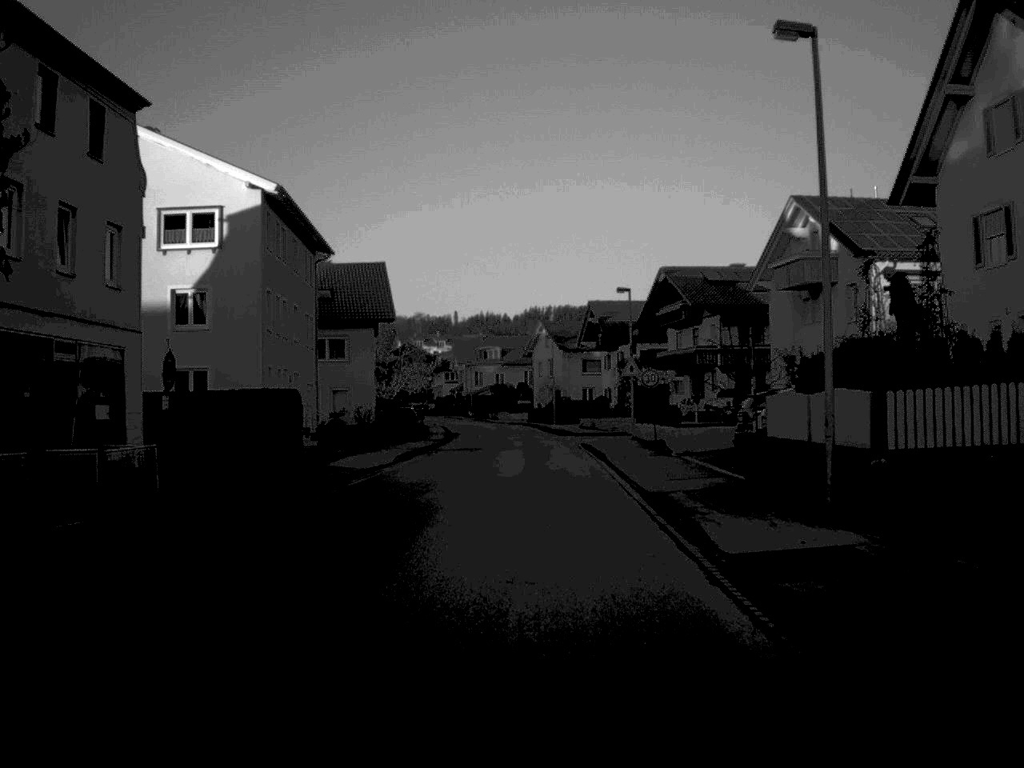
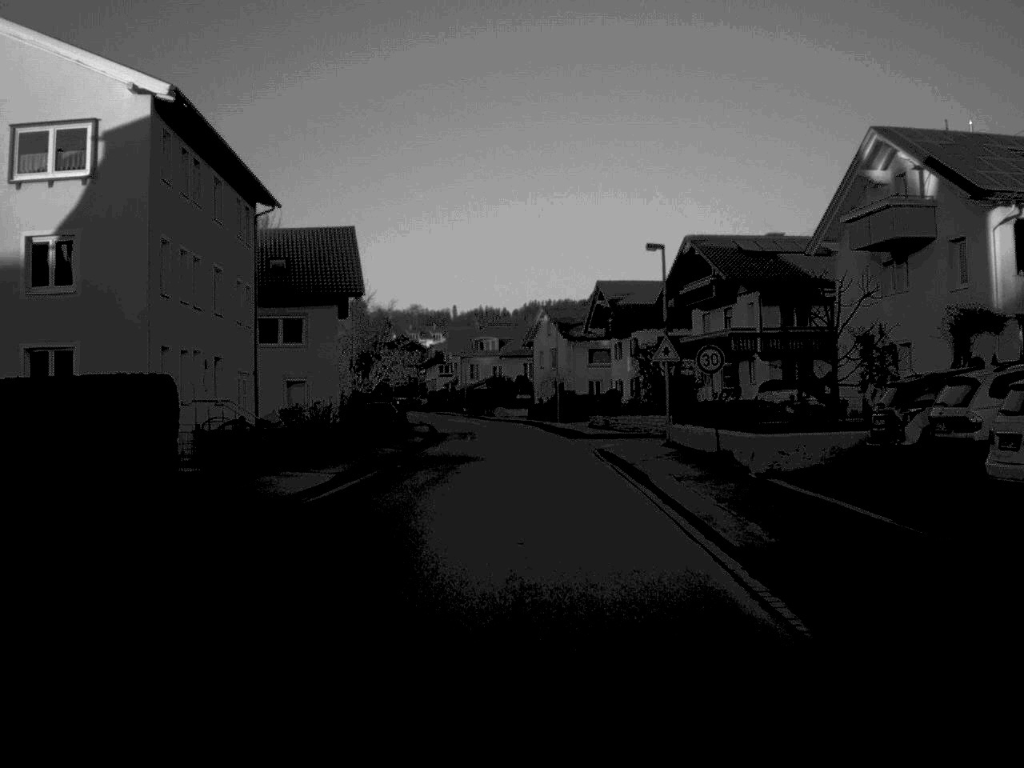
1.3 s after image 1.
(0.0, +12.7) m; 0°
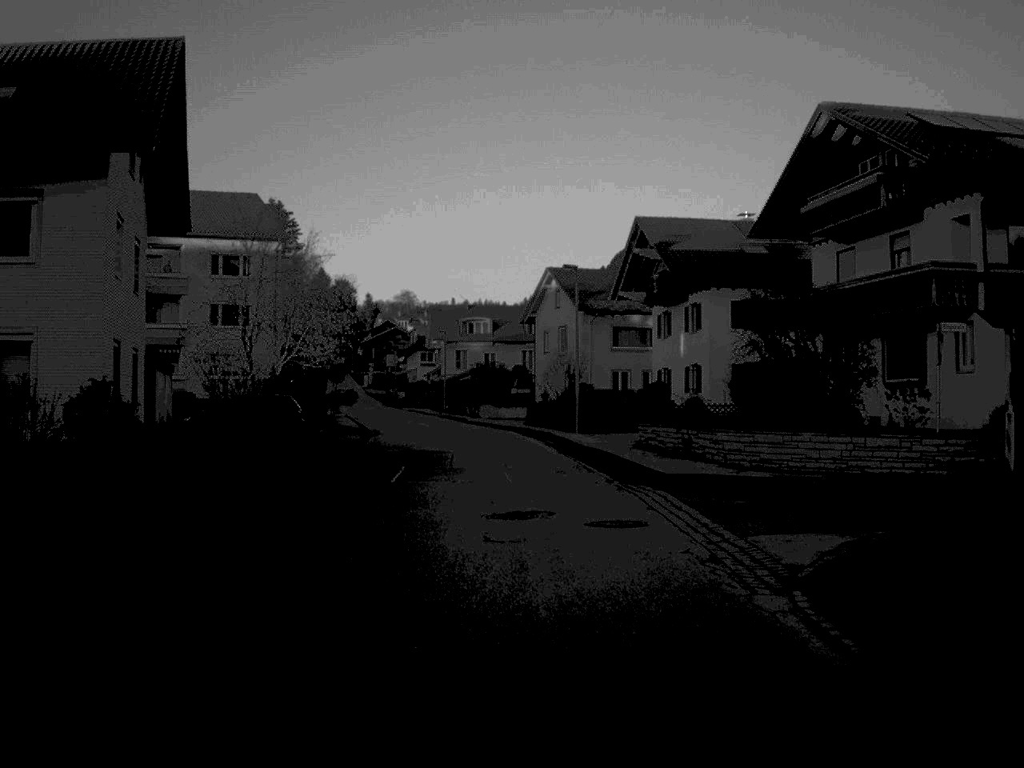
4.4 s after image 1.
(0.0, +30.5) m; 0°
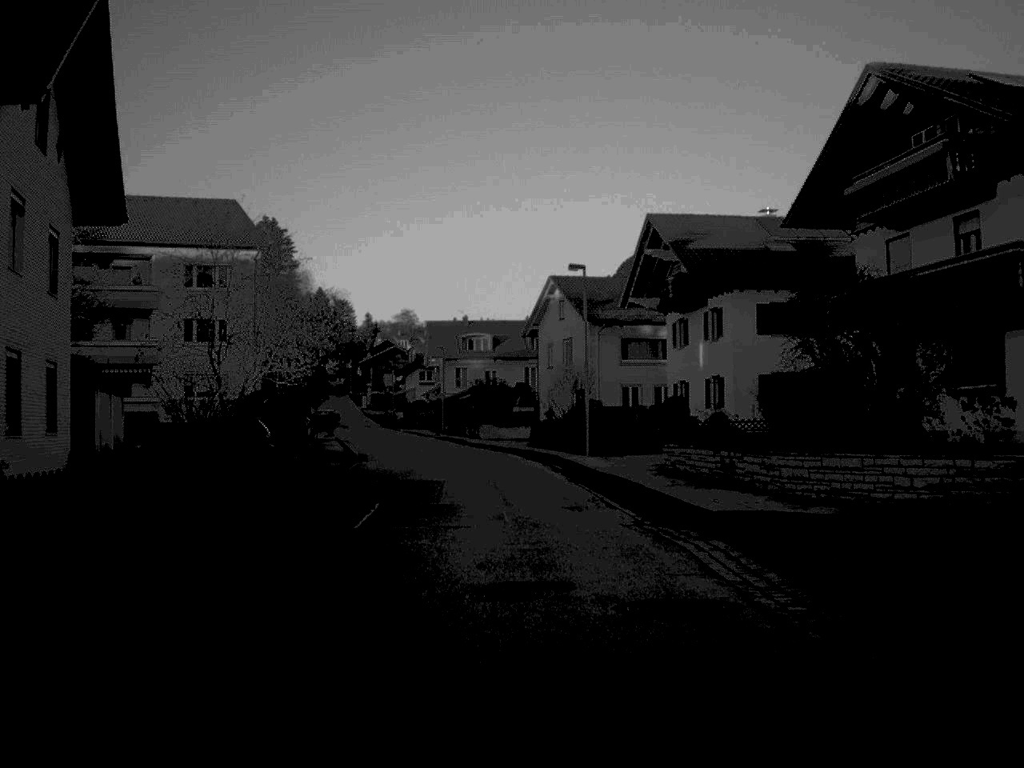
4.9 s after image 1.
(0.0, +5.7) m; 0°
